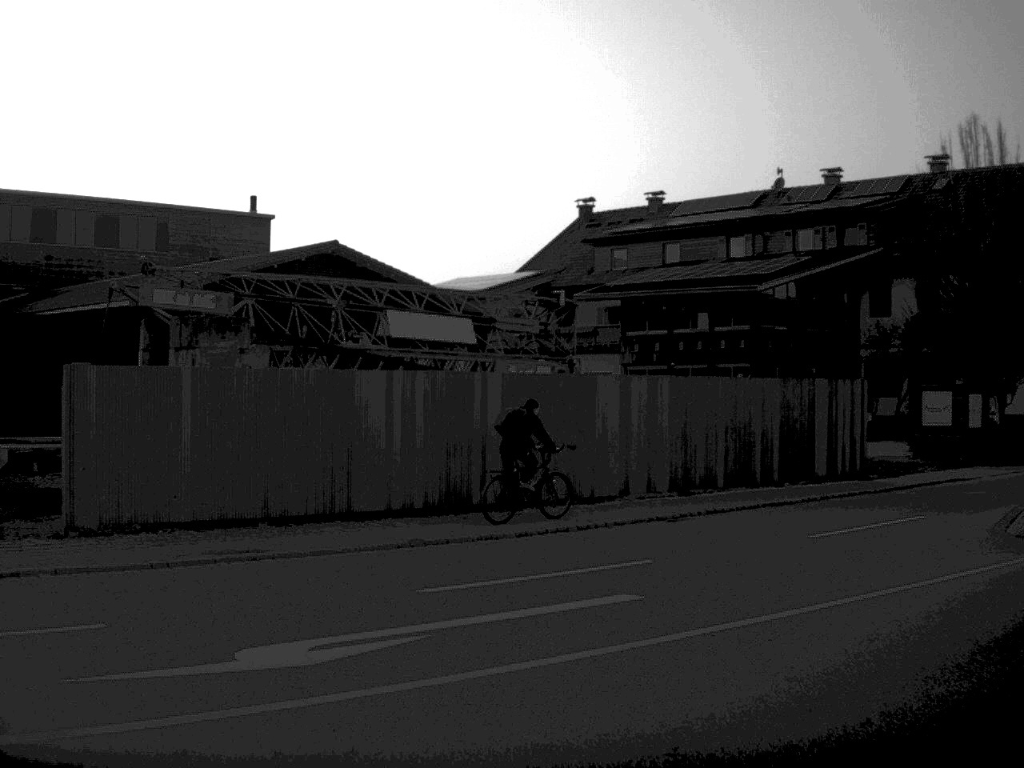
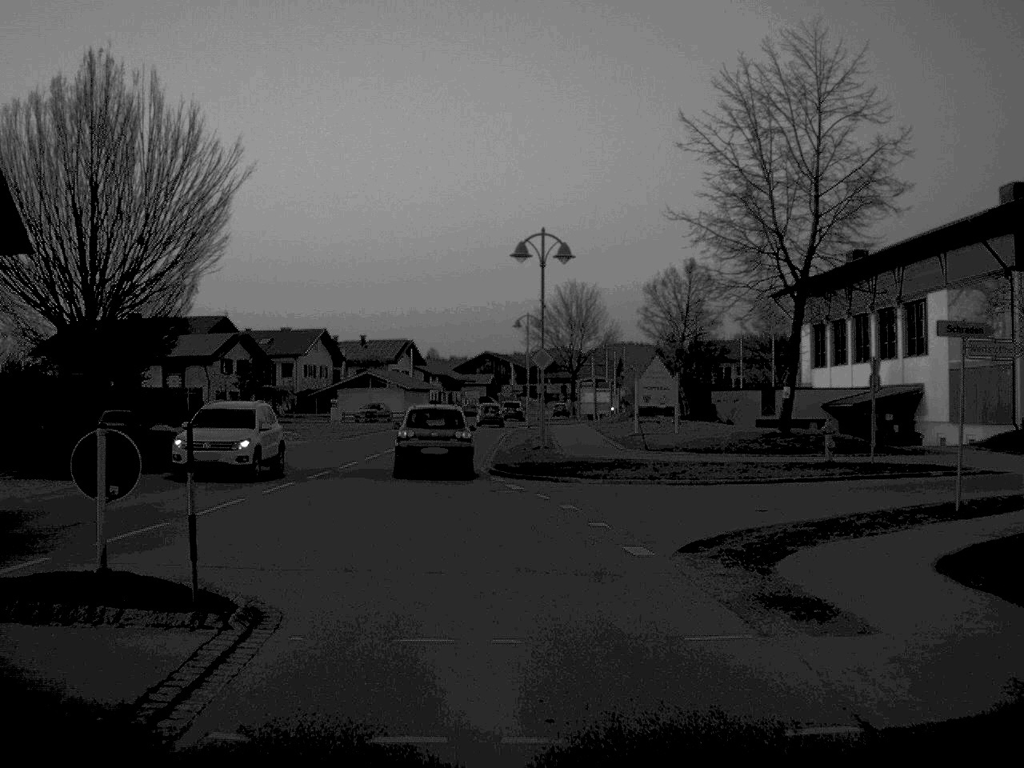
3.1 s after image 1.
(+7.7, +13.5) m; +44°
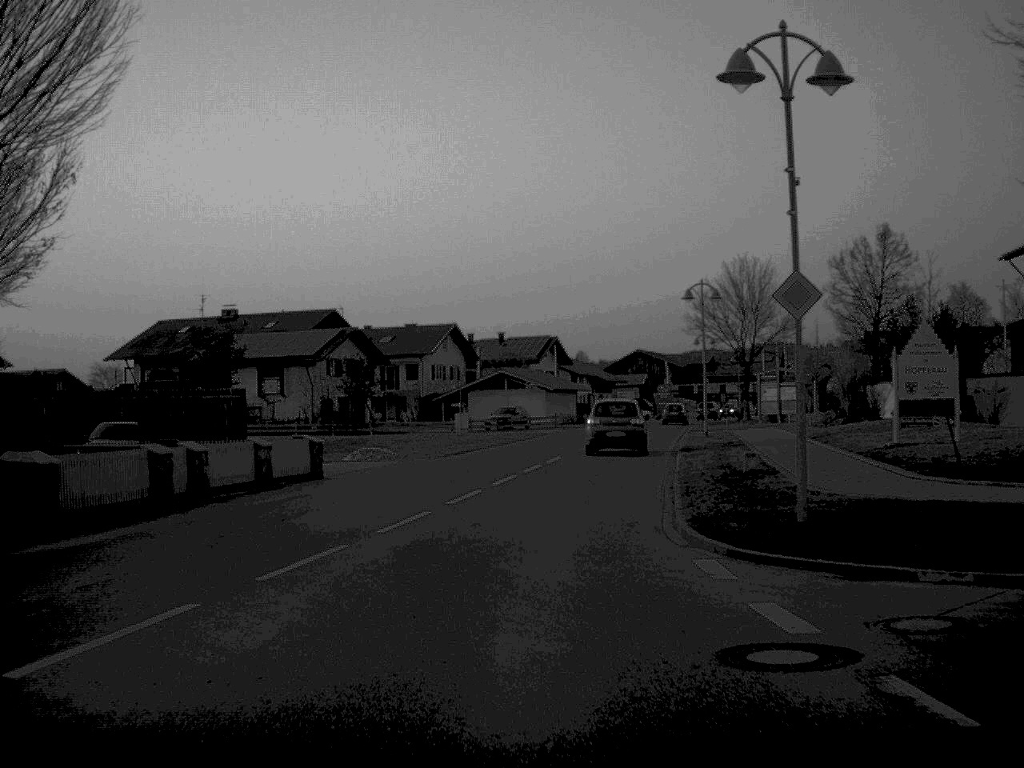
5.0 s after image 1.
(-0.9, +16.7) m; -7°
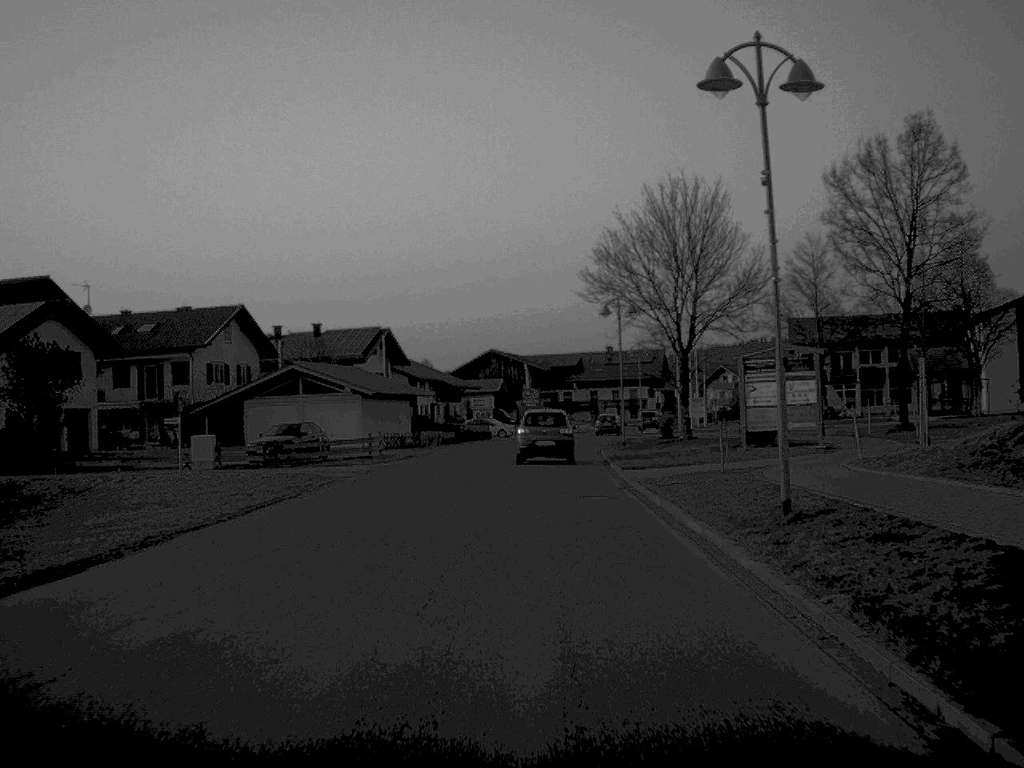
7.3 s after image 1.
(+1.9, +33.3) m; +7°
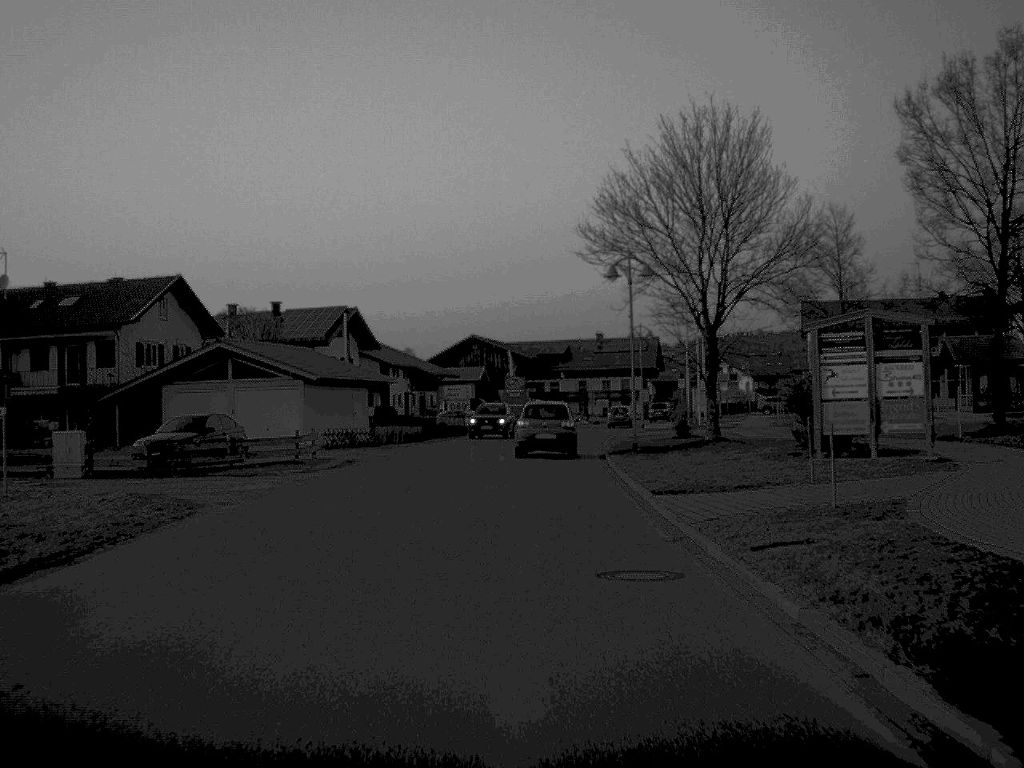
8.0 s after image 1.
(+0.1, +11.6) m; +1°
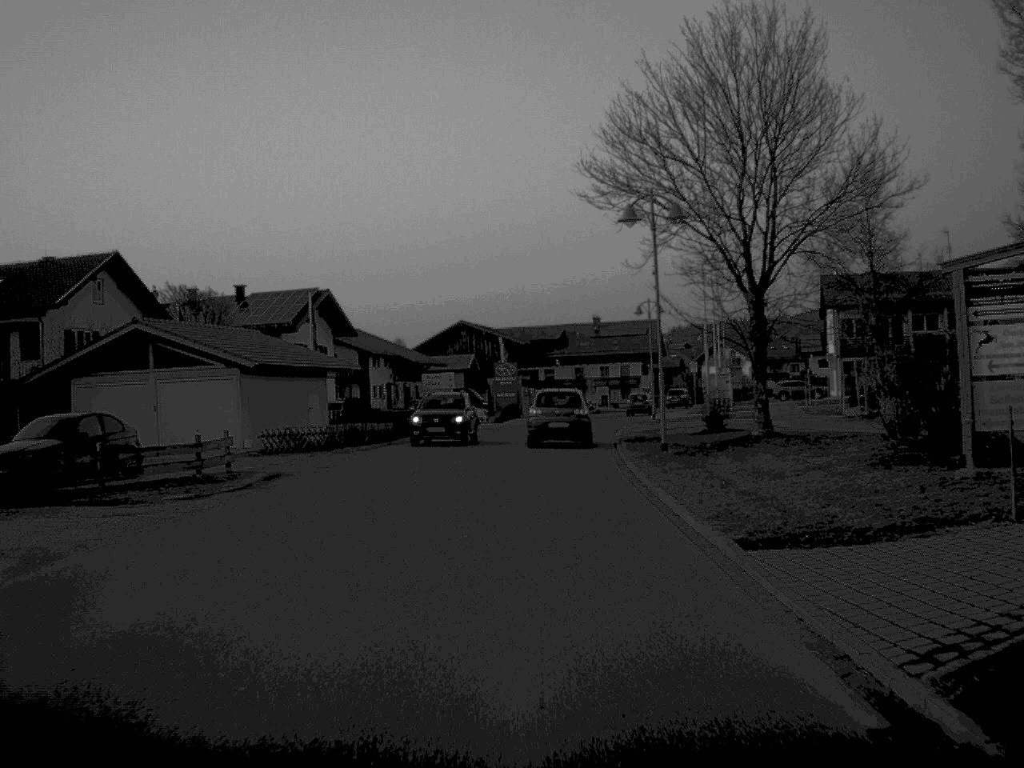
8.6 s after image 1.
(0.0, +9.7) m; 0°
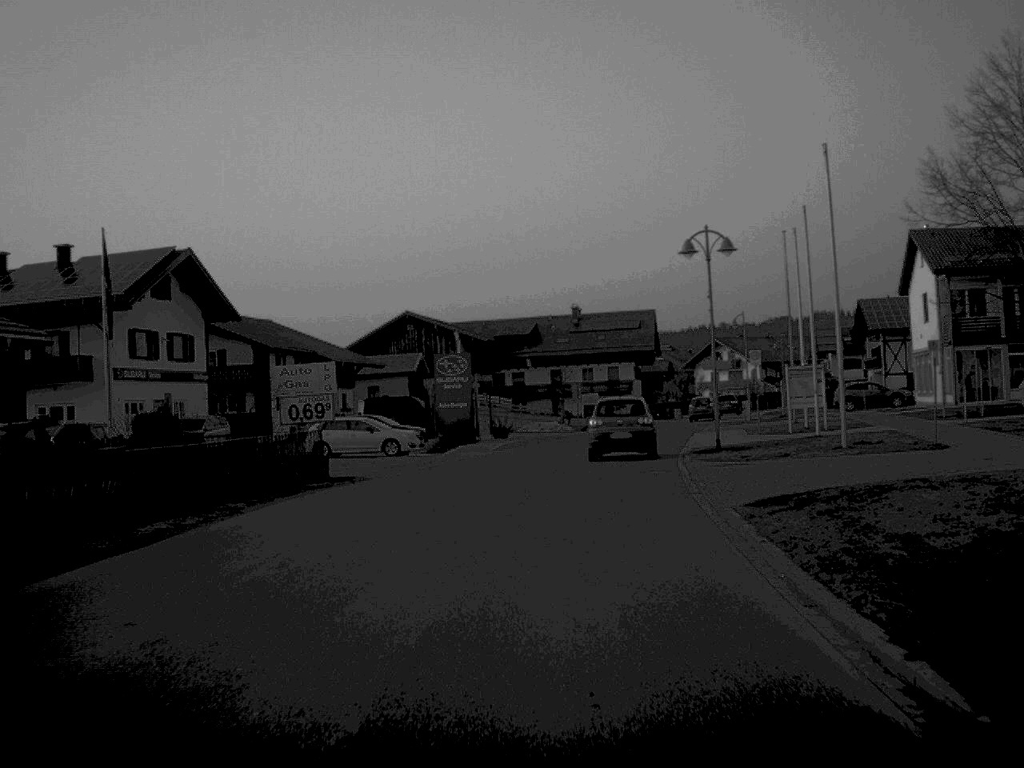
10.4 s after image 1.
(+0.3, +29.0) m; +2°
